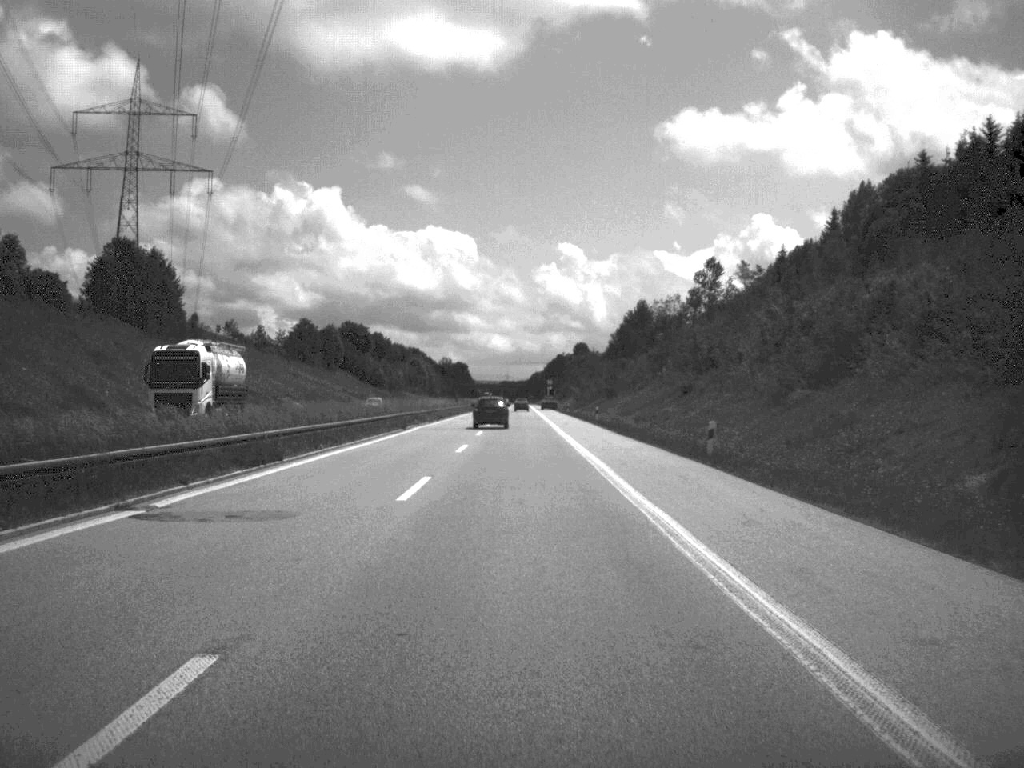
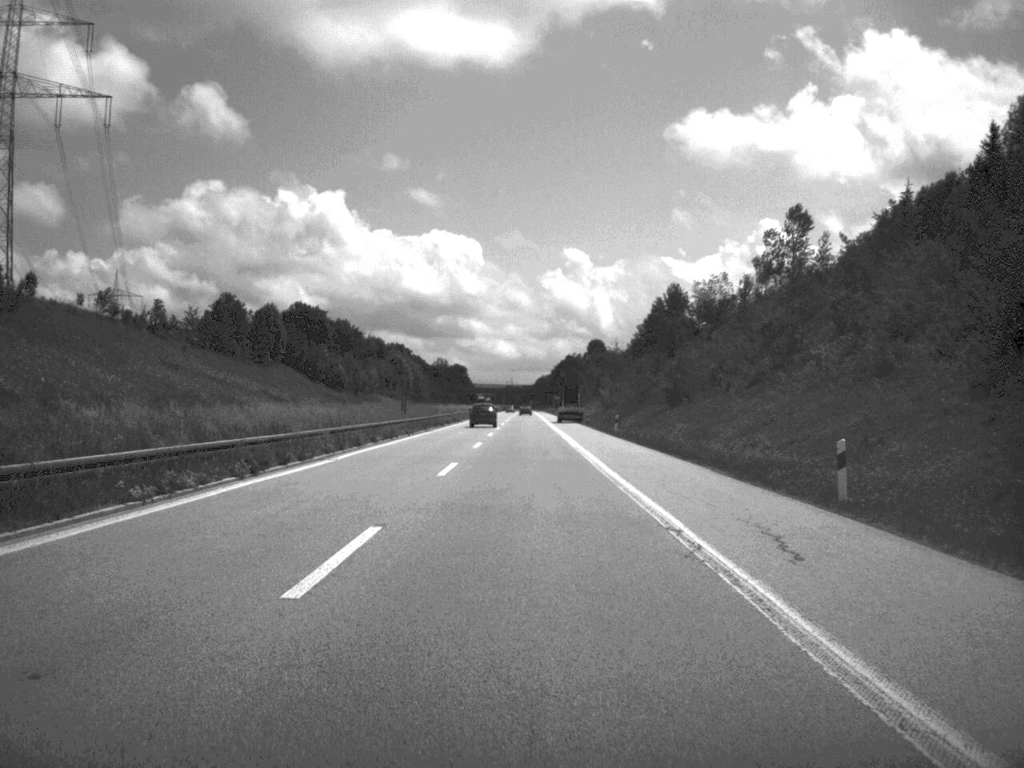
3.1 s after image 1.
(-0.3, +62.6) m; 0°
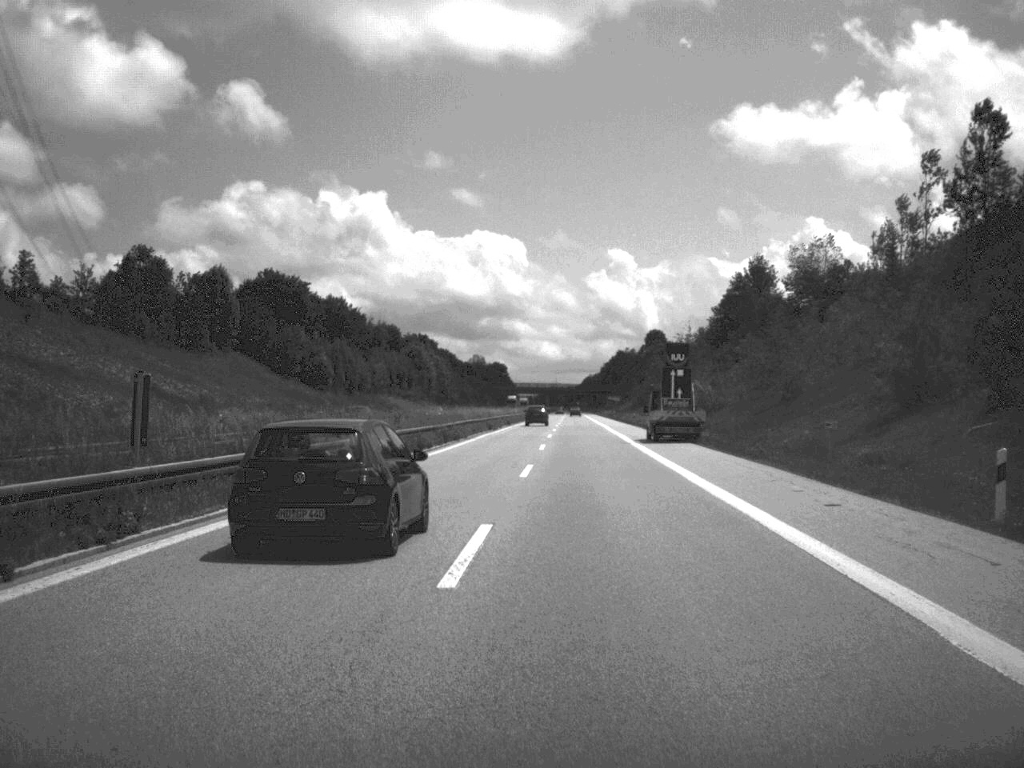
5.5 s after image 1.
(-0.8, +52.4) m; -2°
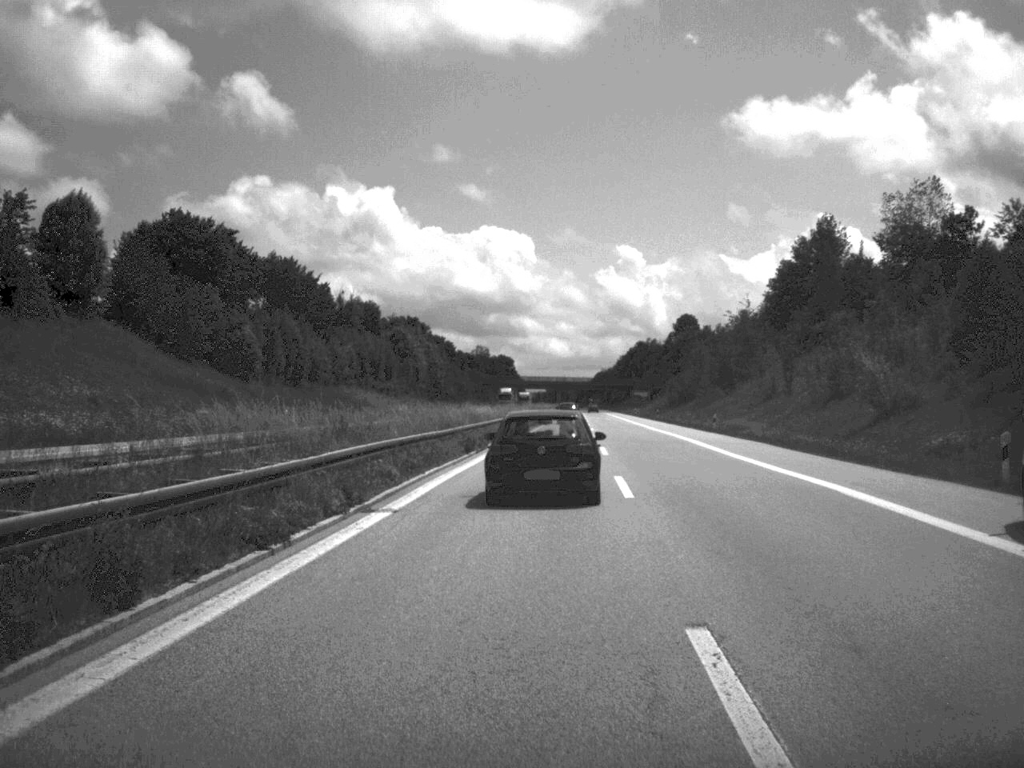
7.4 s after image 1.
(-0.4, +43.6) m; 0°
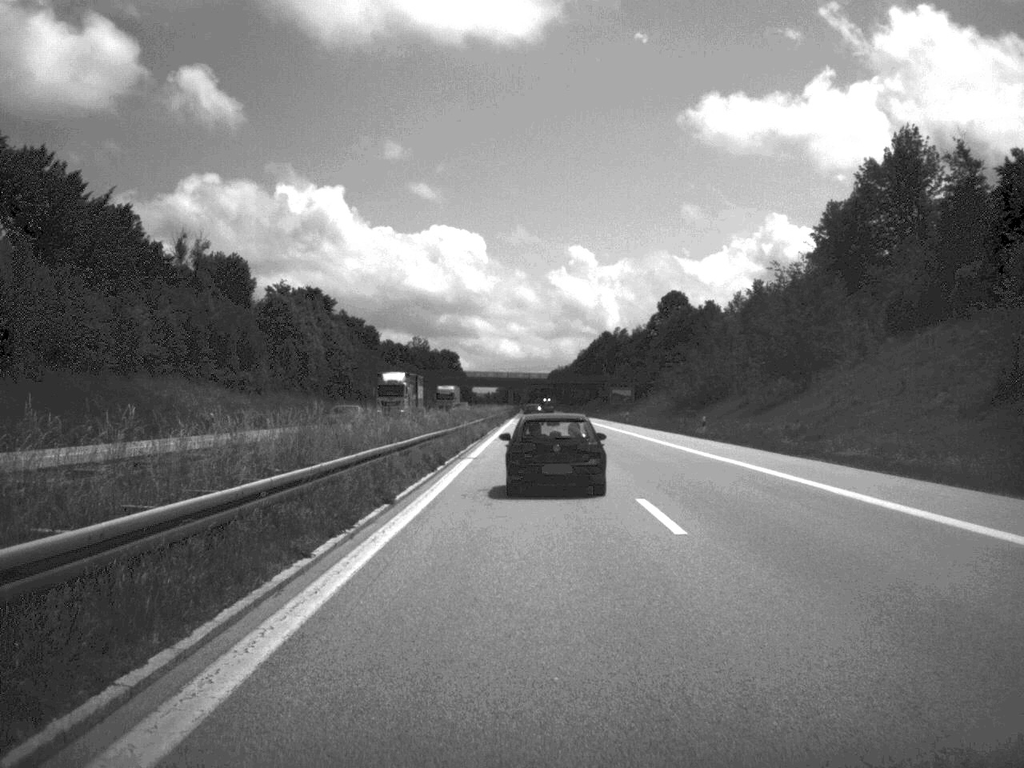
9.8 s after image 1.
(+1.3, +58.2) m; +2°
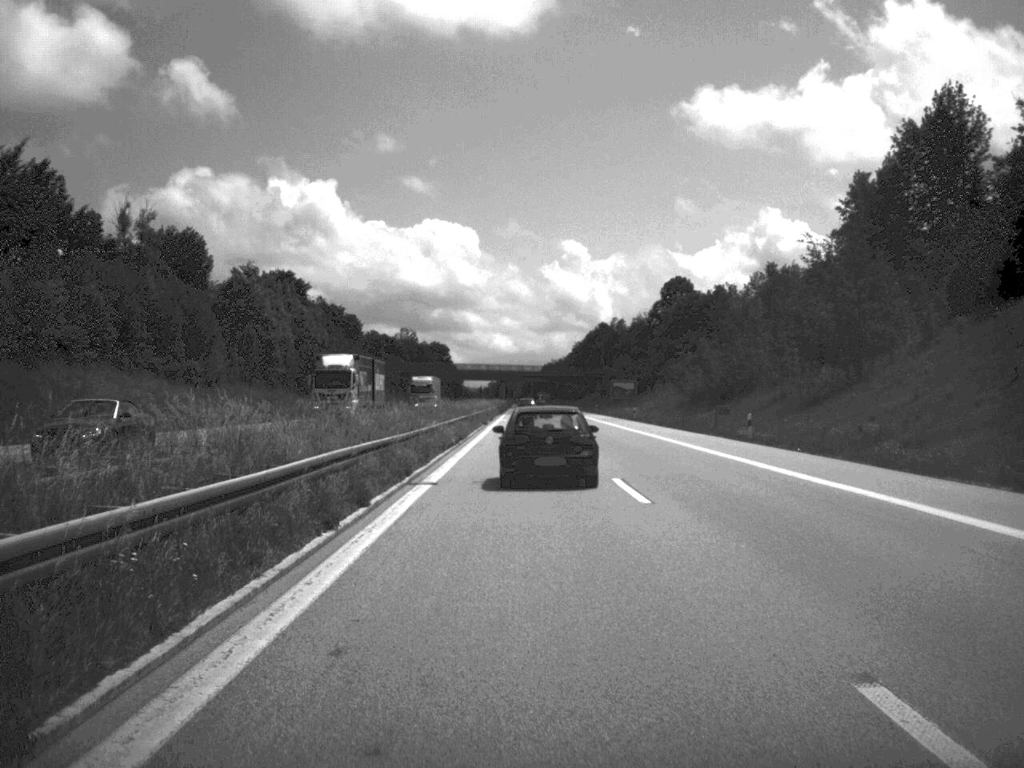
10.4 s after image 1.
(0.0, +14.5) m; 0°
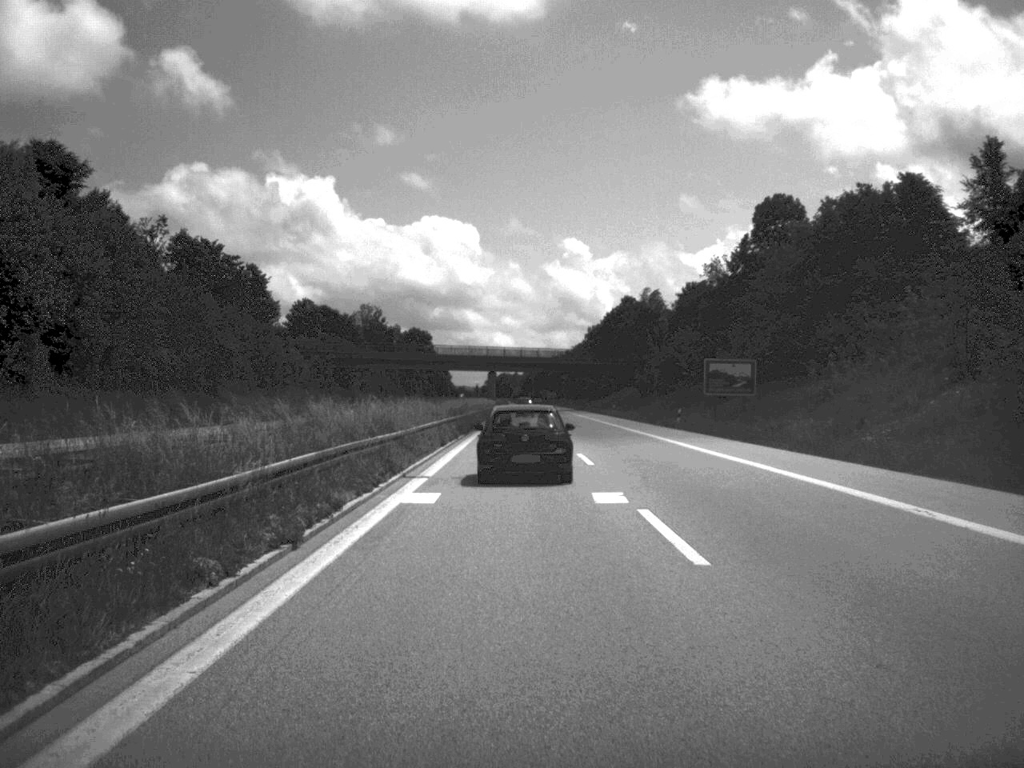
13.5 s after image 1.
(-0.2, +77.6) m; 0°
